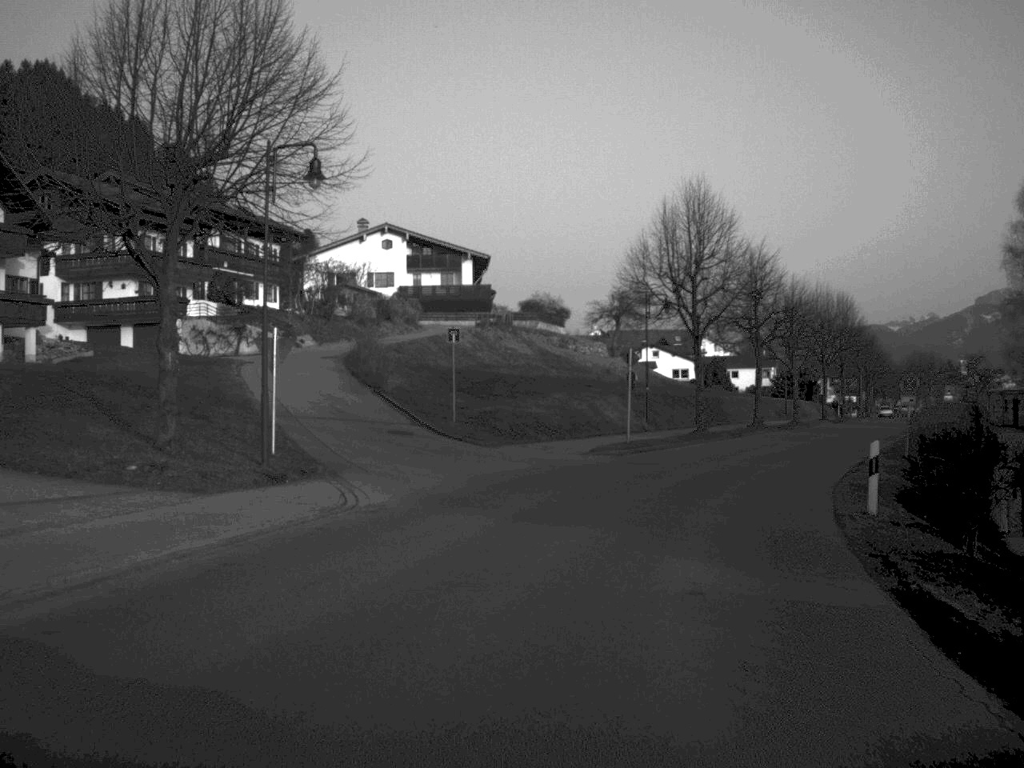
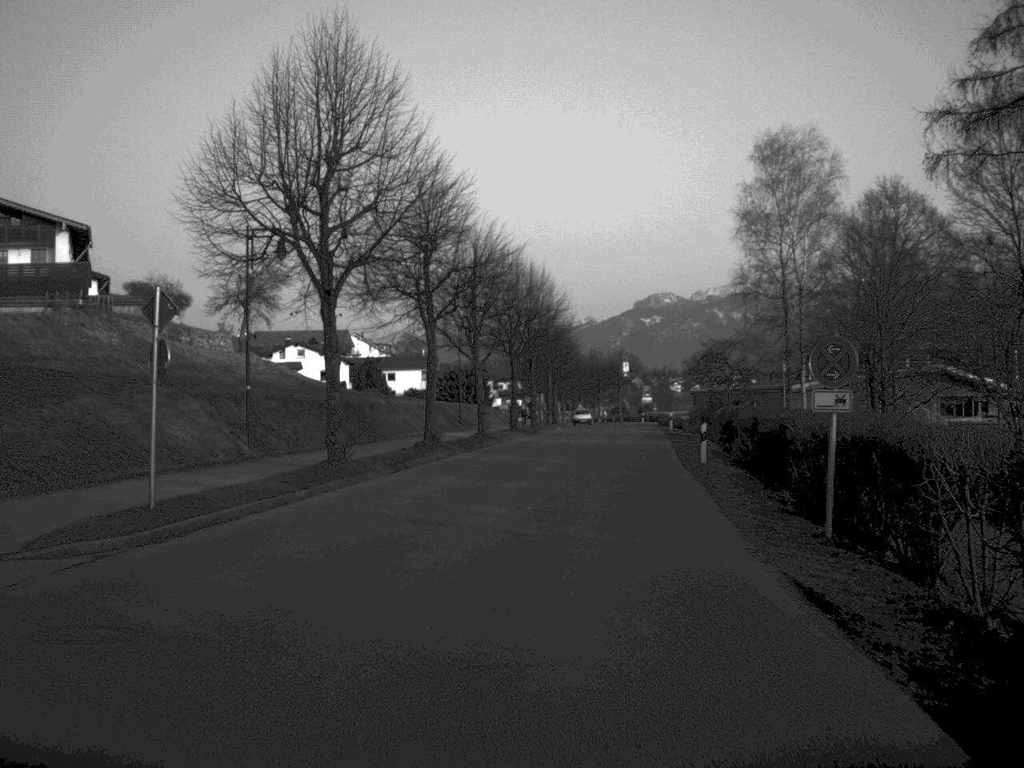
(+3.0, +21.6) m; +15°
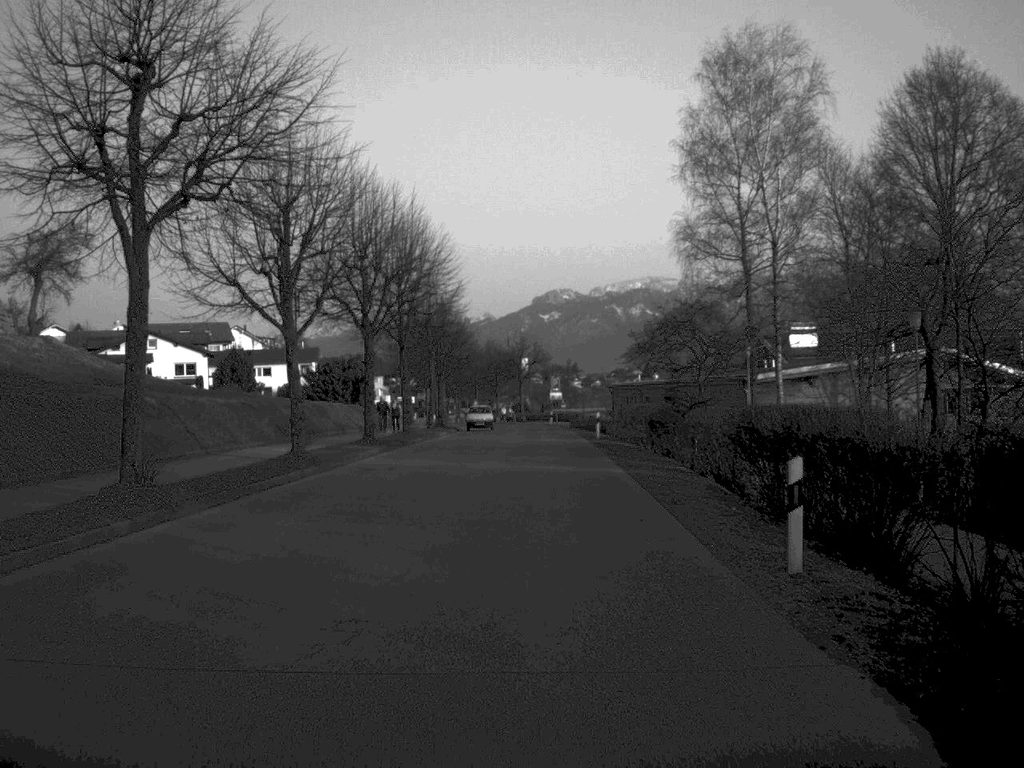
(+1.1, +21.3) m; +4°
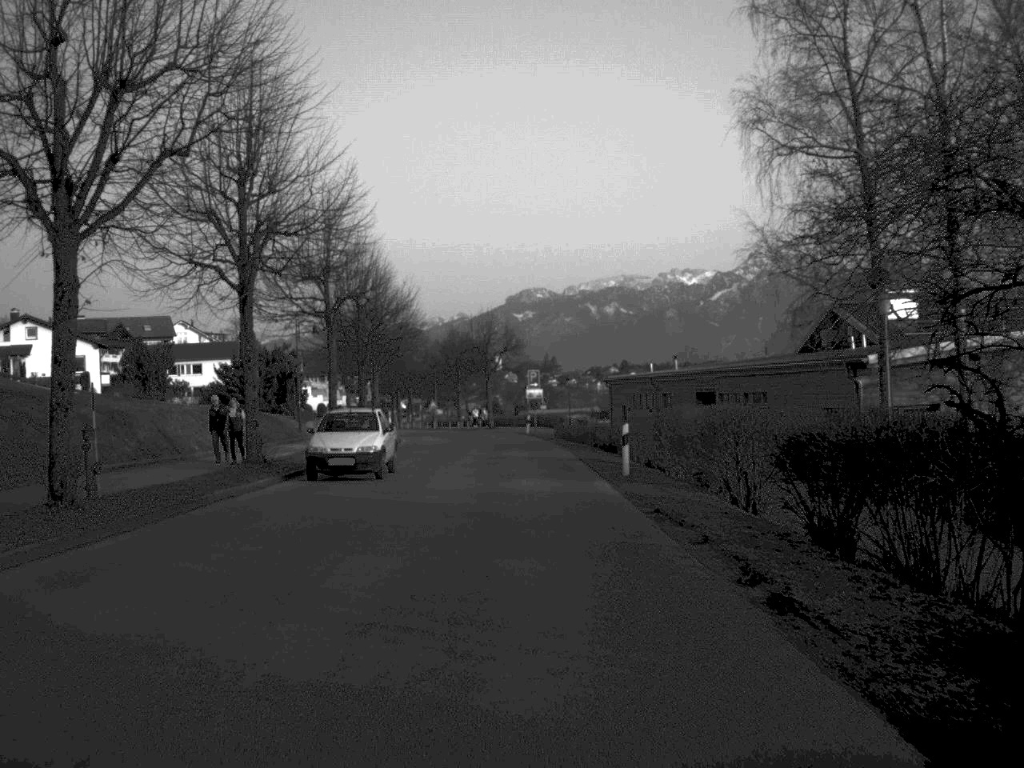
(+0.4, +26.9) m; +1°
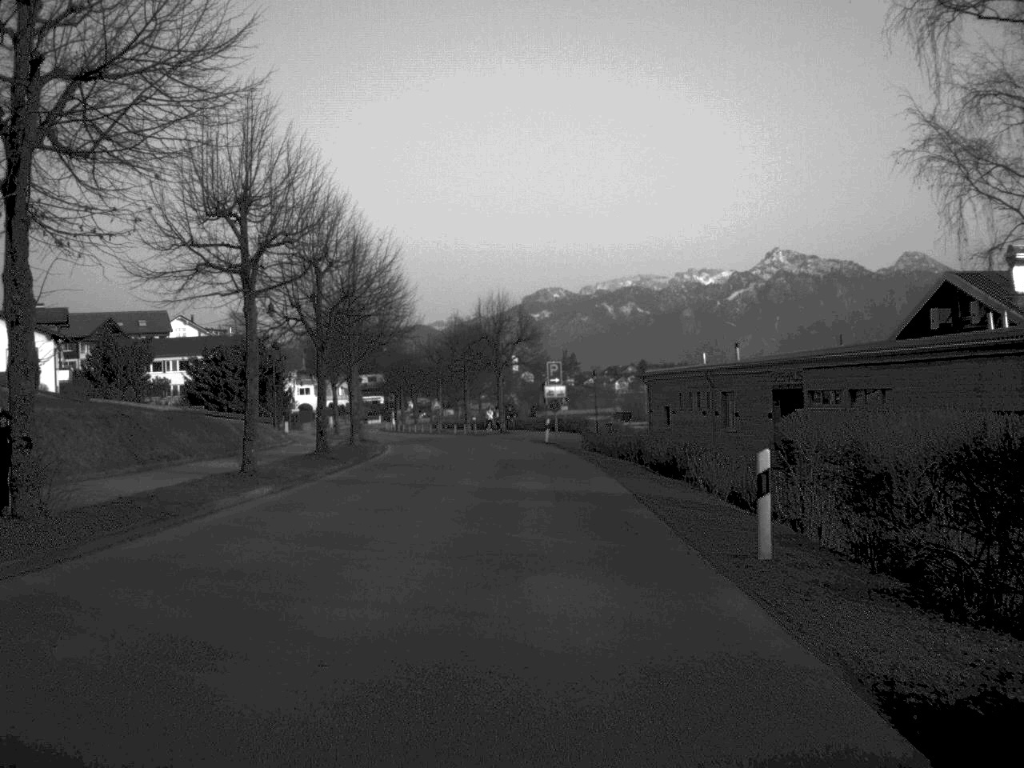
(-0.1, +14.3) m; -1°
